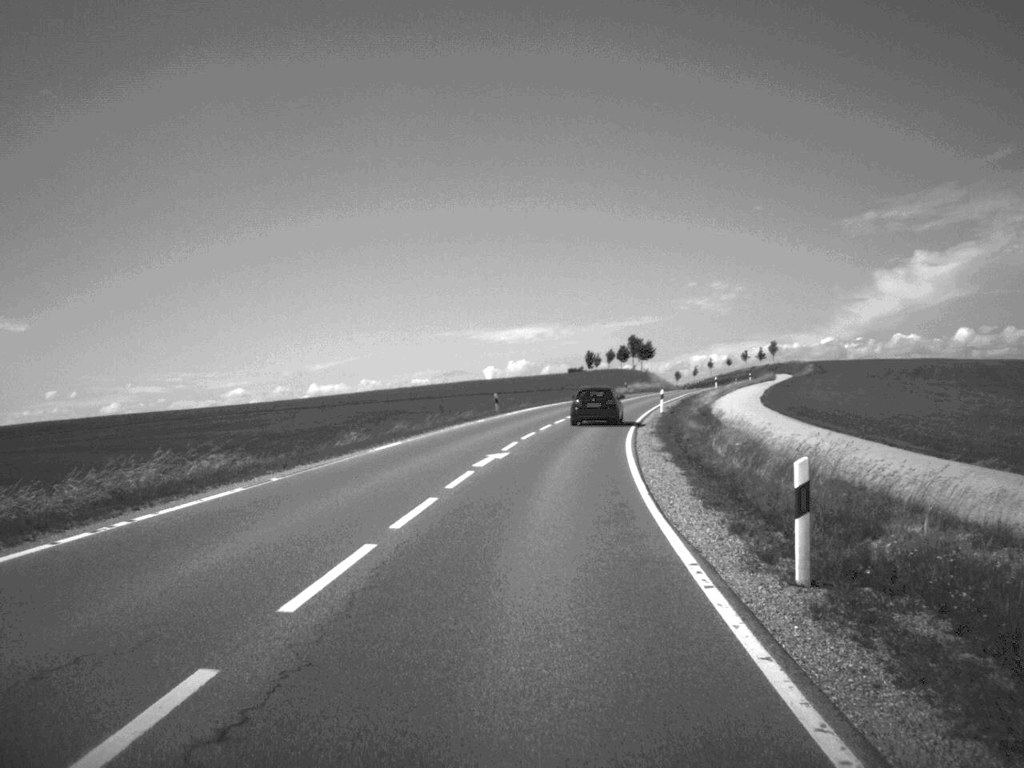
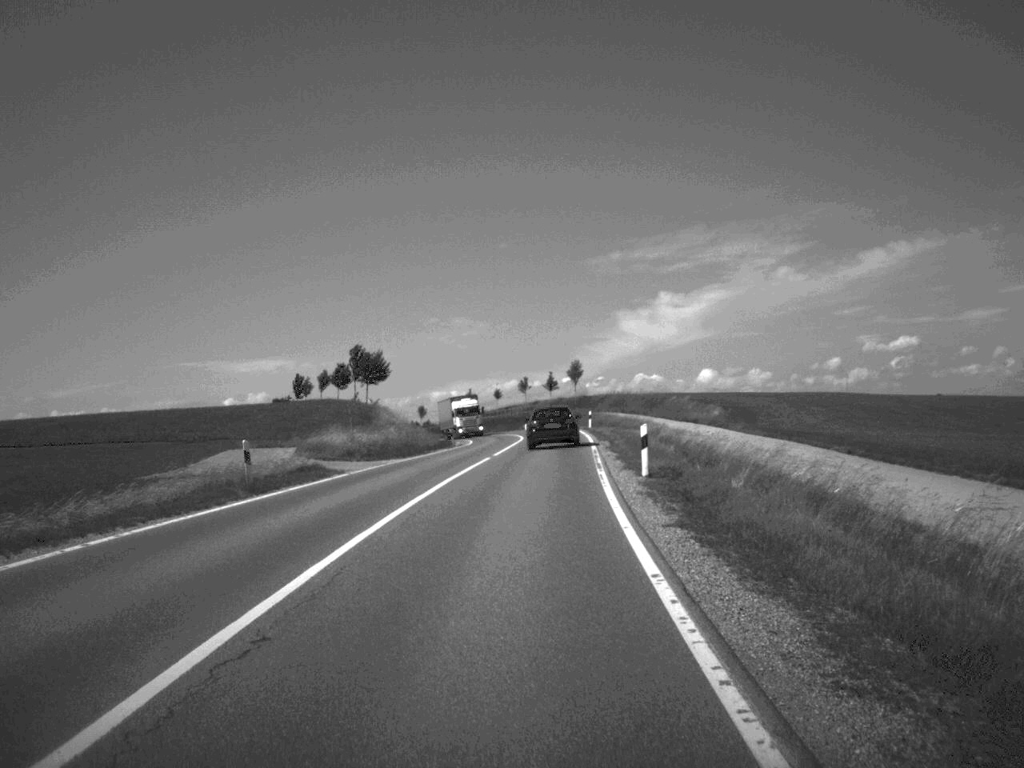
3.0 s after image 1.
(+8.6, +82.9) m; +11°
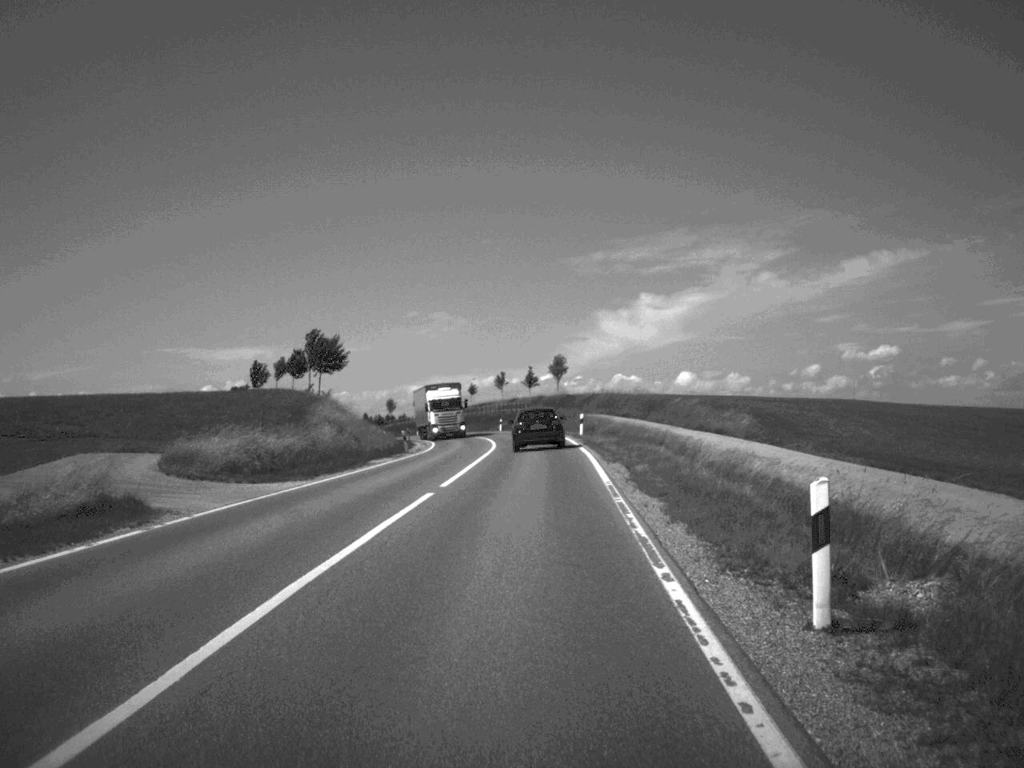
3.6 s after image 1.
(+0.1, +15.7) m; +1°
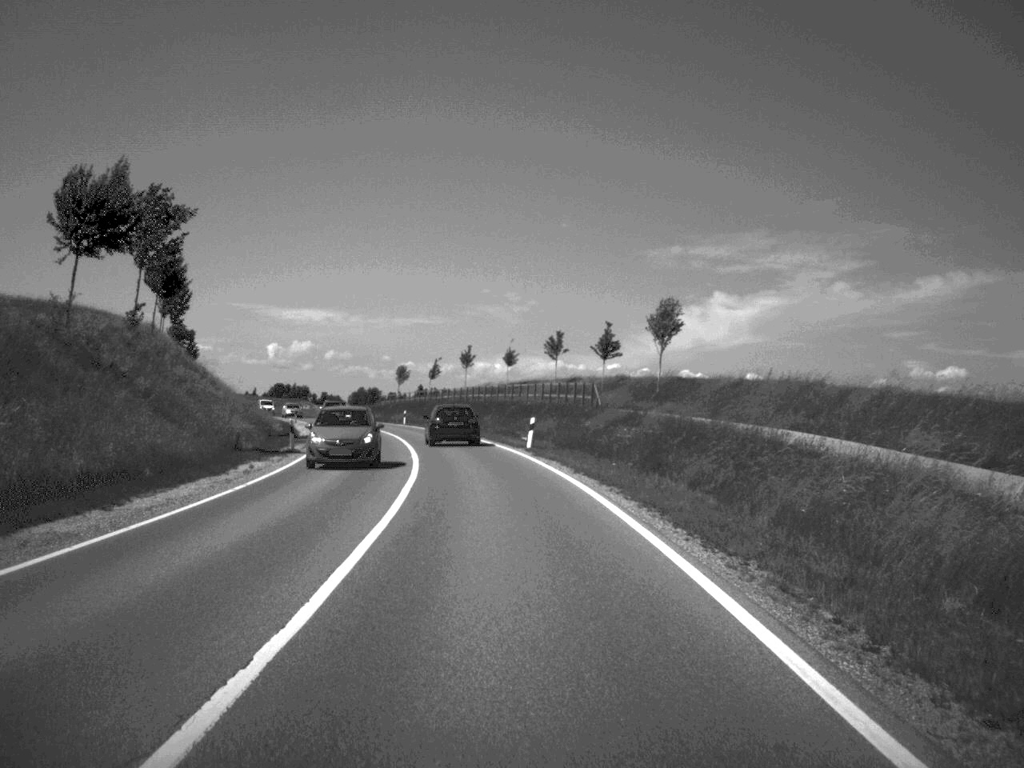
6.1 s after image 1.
(-0.4, +65.2) m; -3°
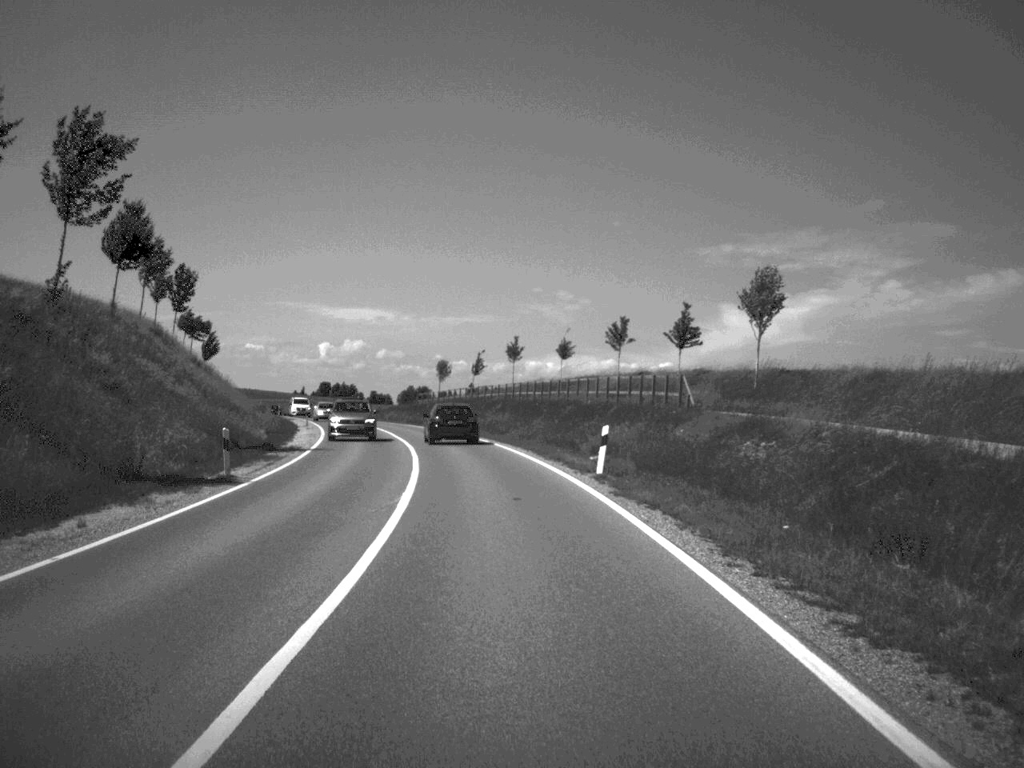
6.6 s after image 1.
(-0.3, +15.3) m; -2°
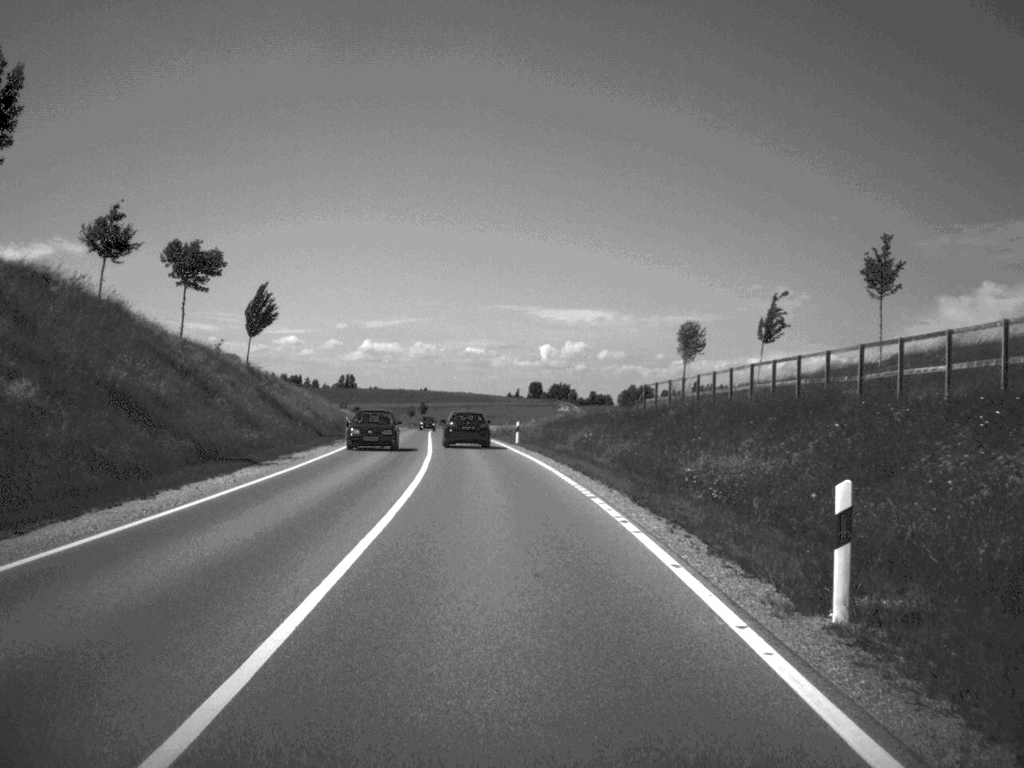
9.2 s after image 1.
(-5.8, +66.3) m; -10°
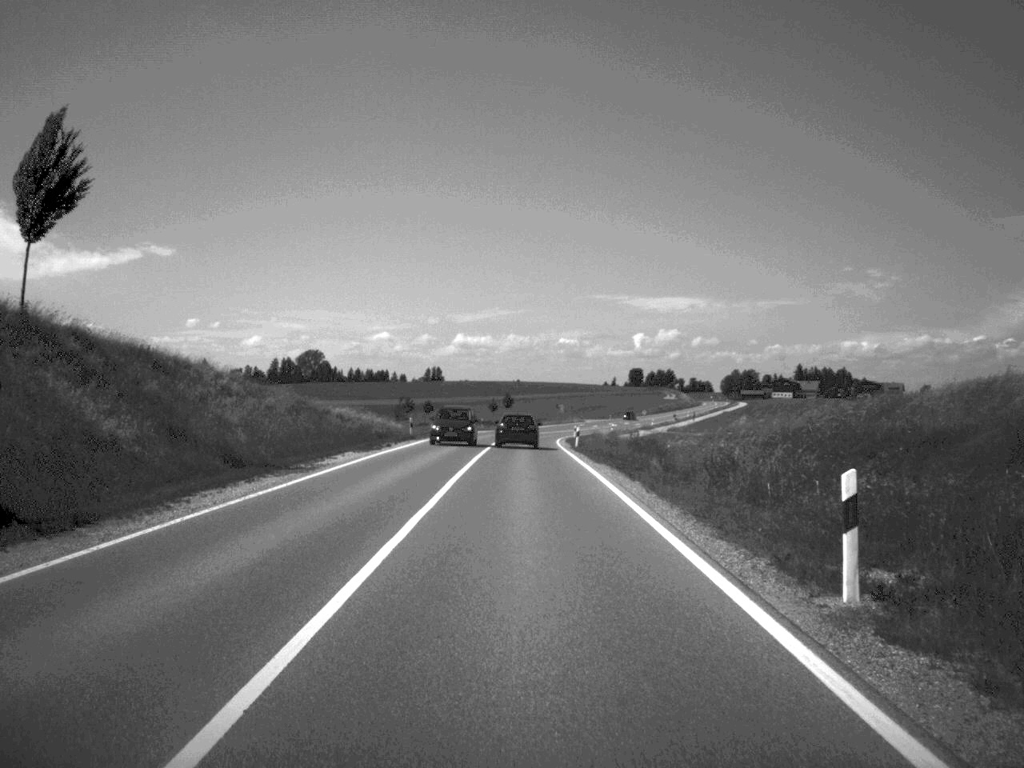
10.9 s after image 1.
(-2.1, +48.2) m; -4°
